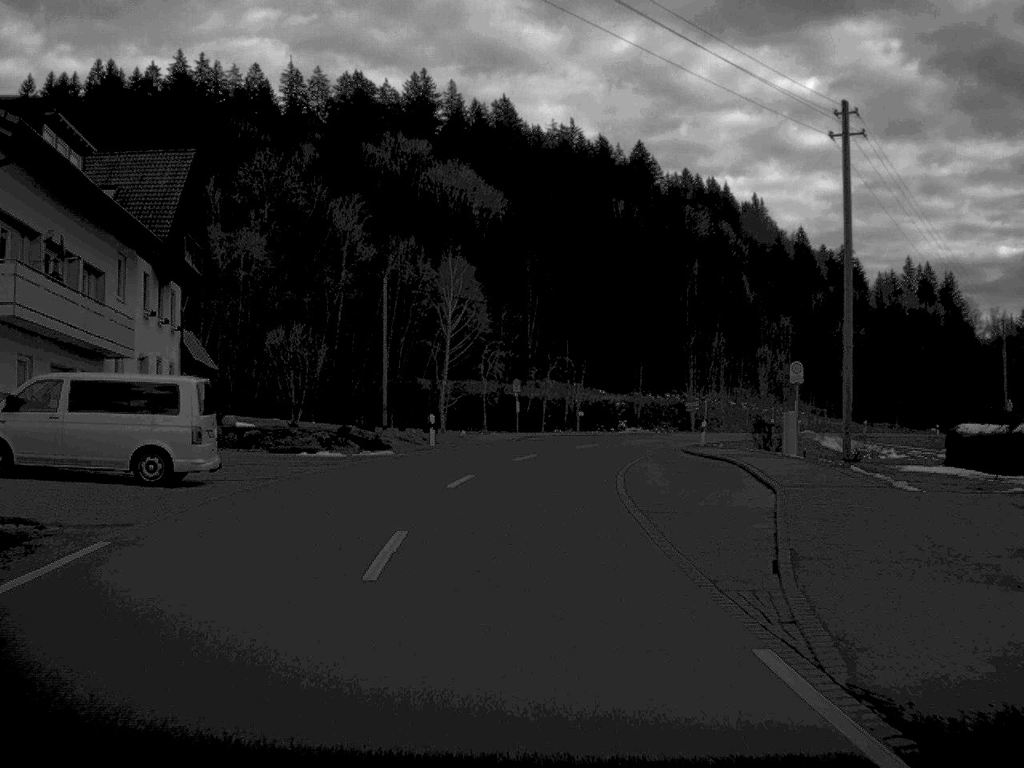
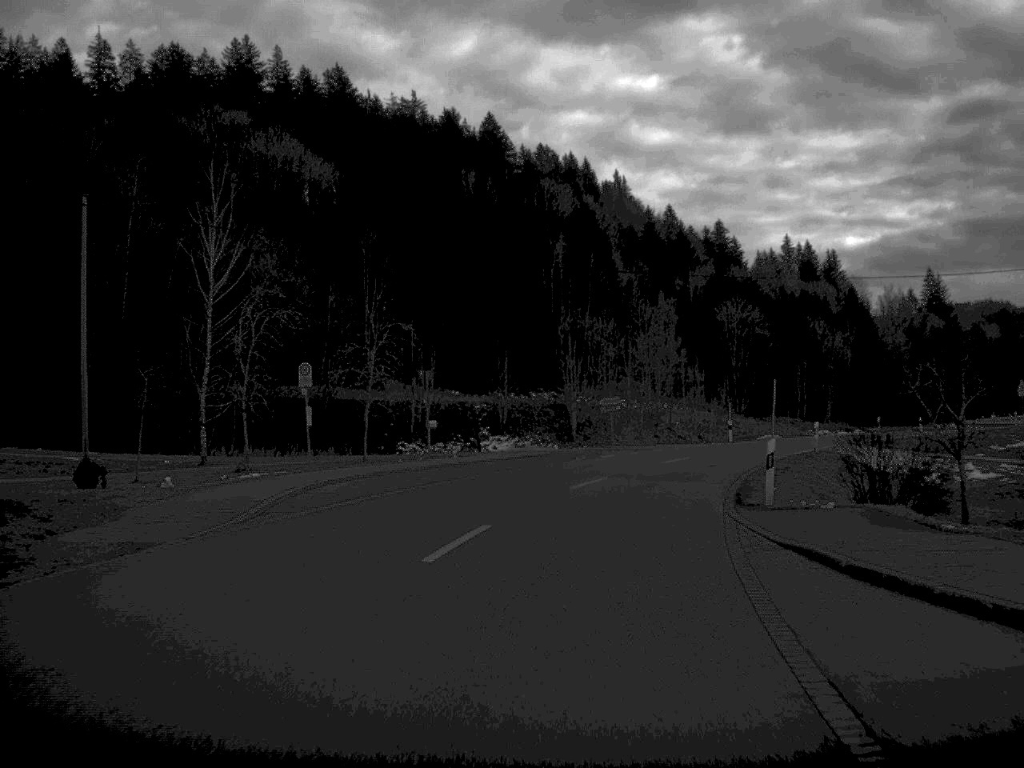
(+1.3, +34.0) m; +7°
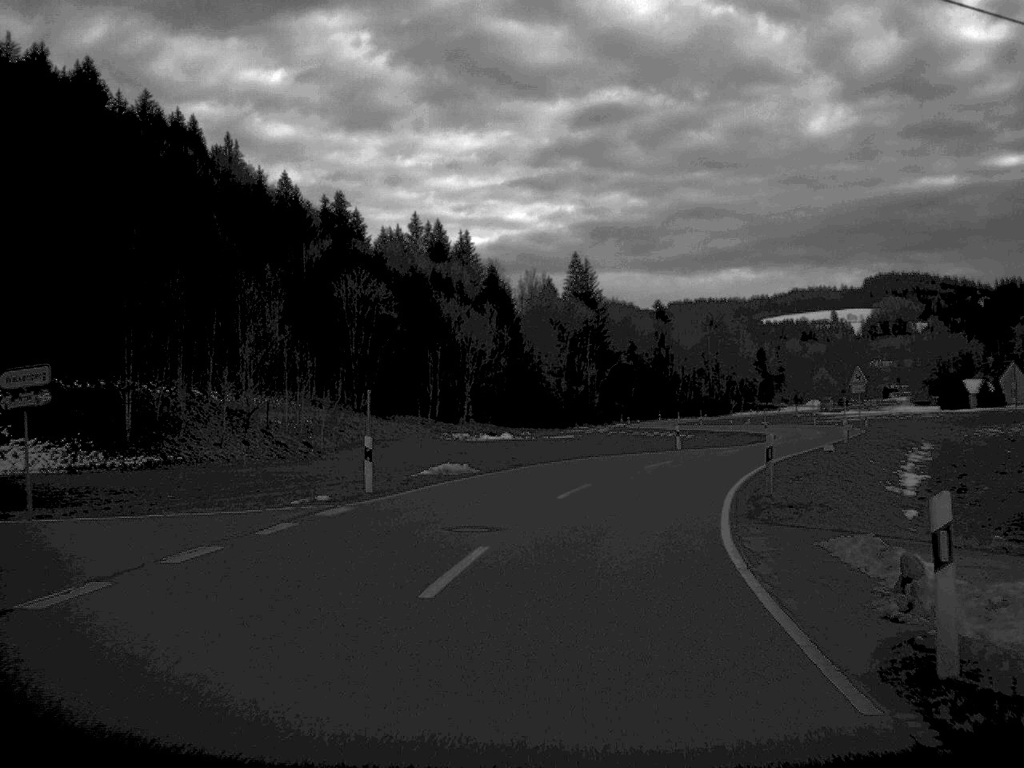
(+5.3, +37.3) m; +17°
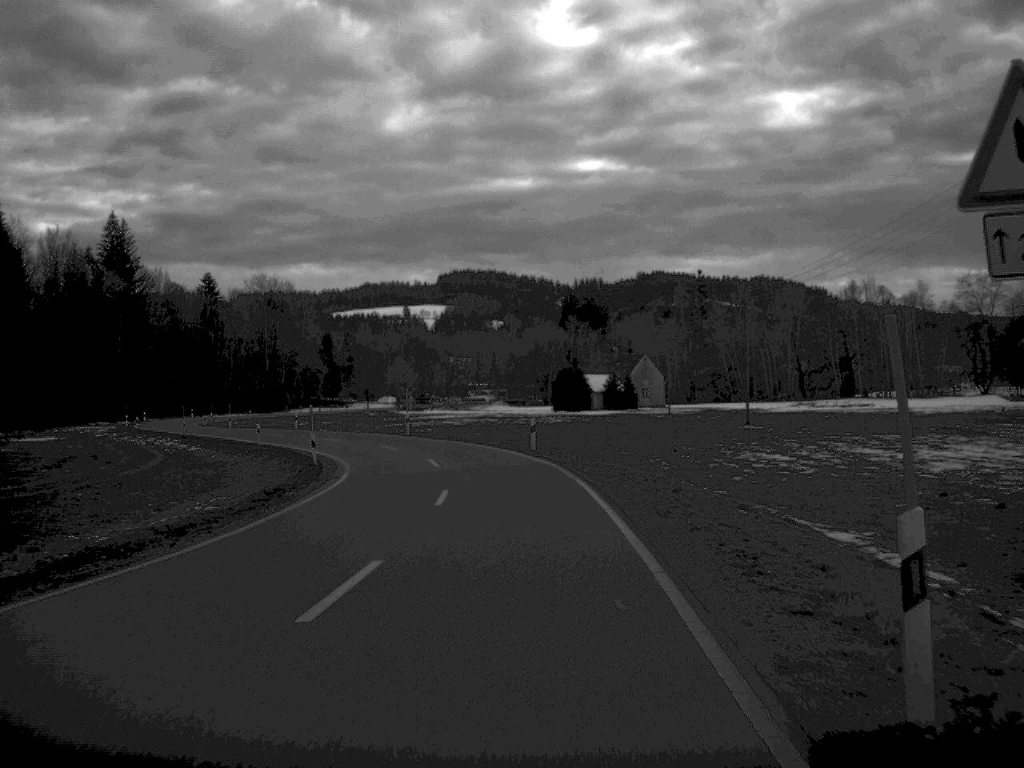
(+9.1, +46.9) m; +19°
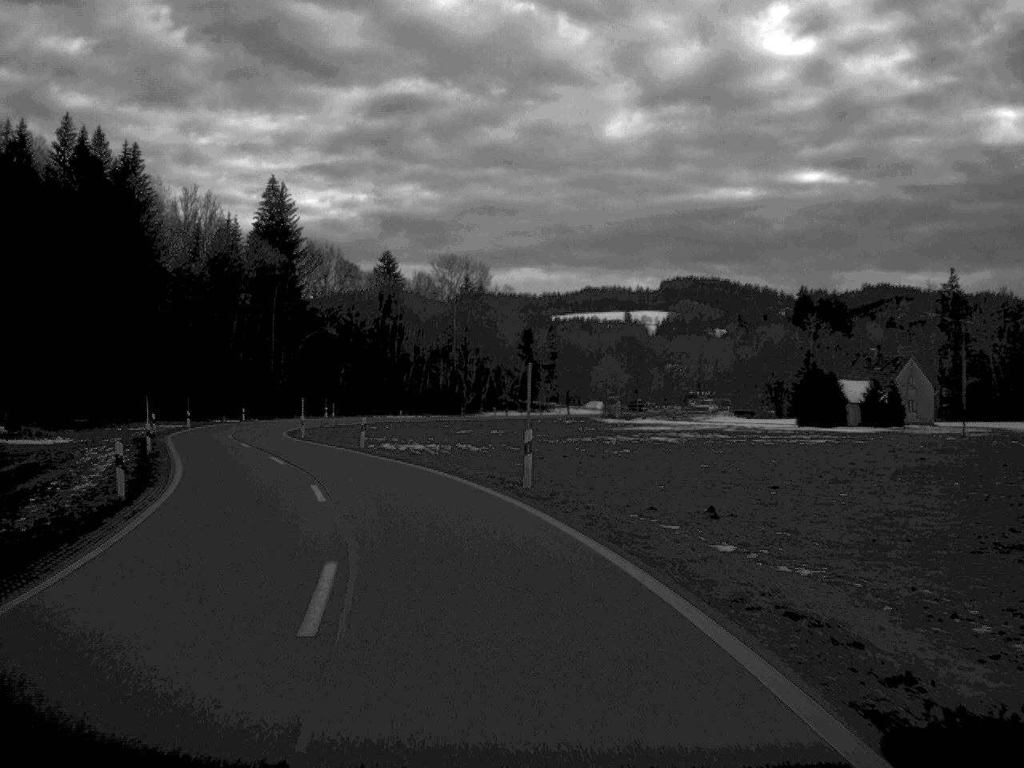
(-1.9, +38.3) m; -11°
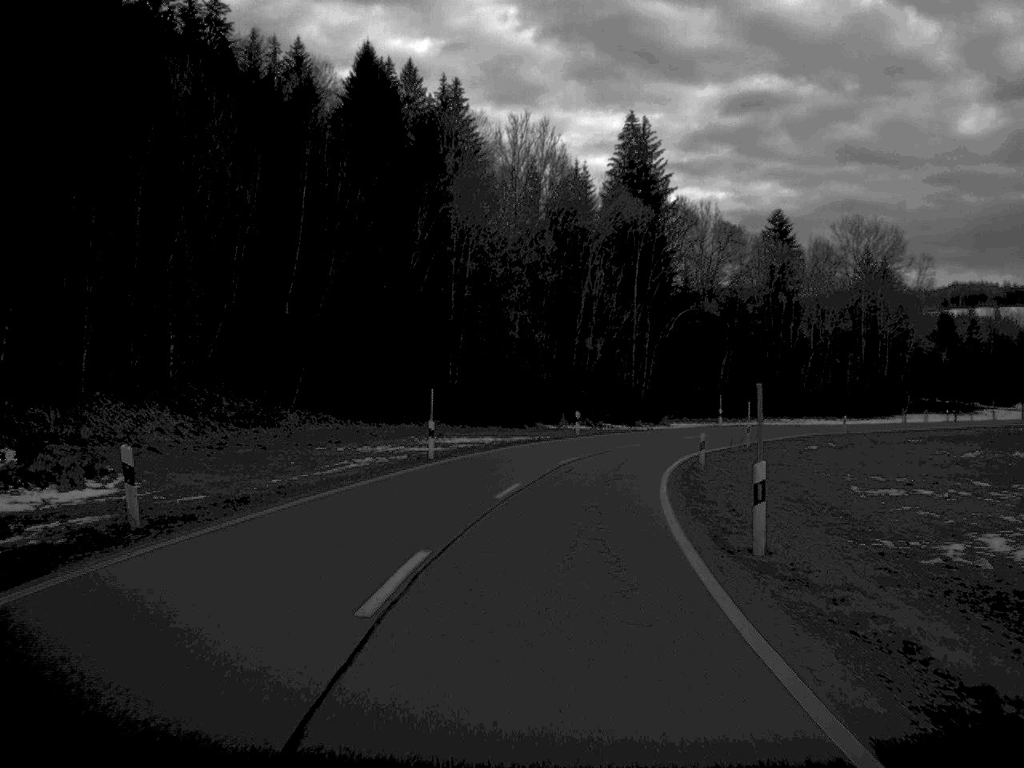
(-8.9, +47.0) m; -16°
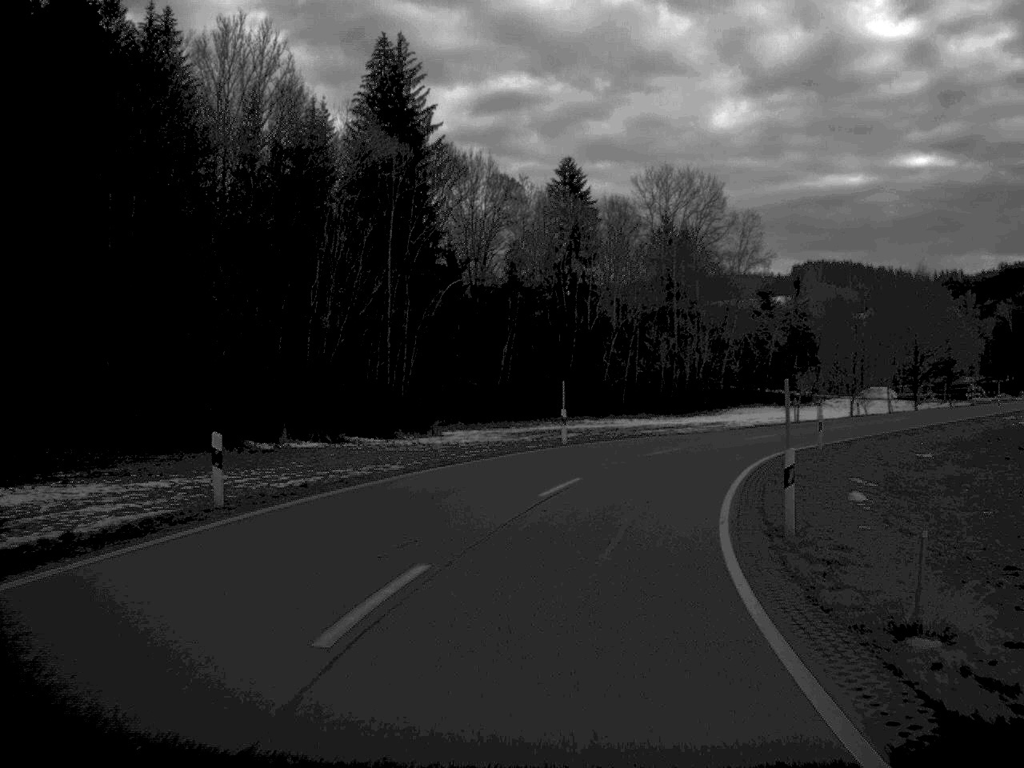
(+3.0, +37.4) m; +11°
